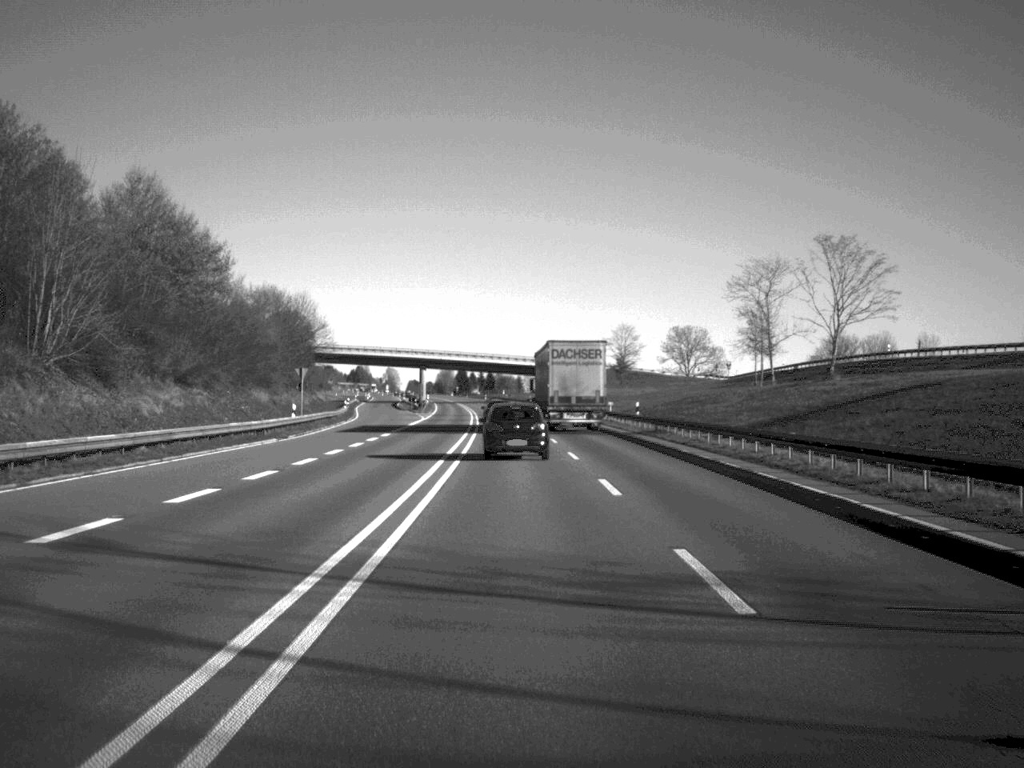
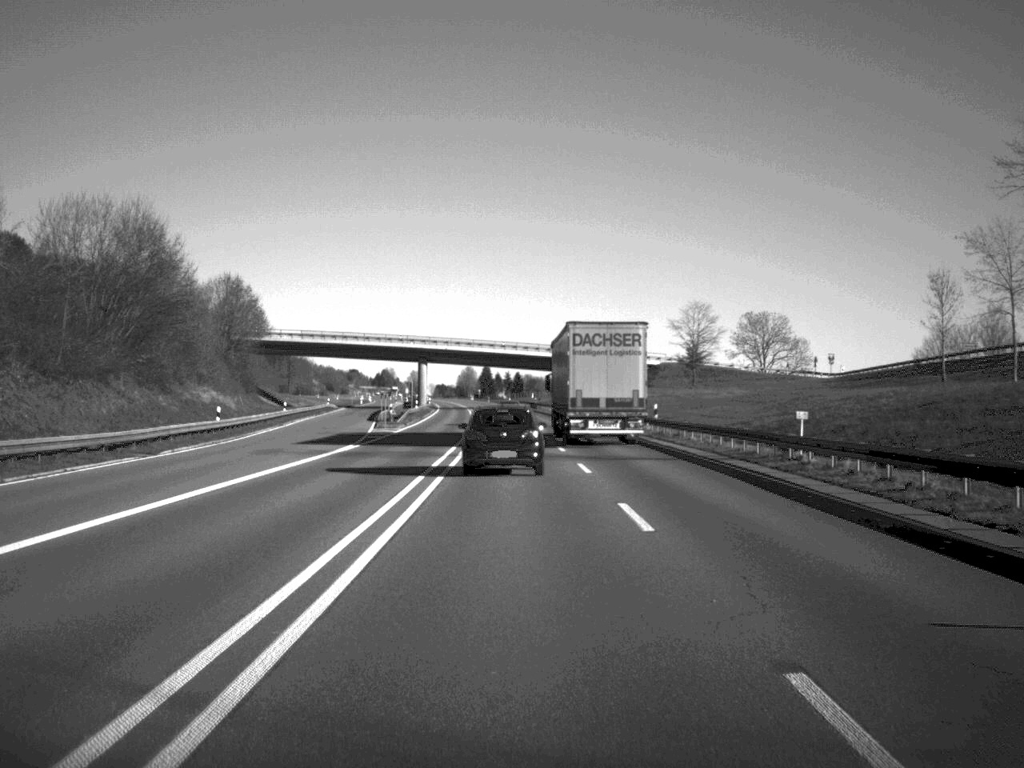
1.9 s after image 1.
(-0.6, +53.6) m; -1°
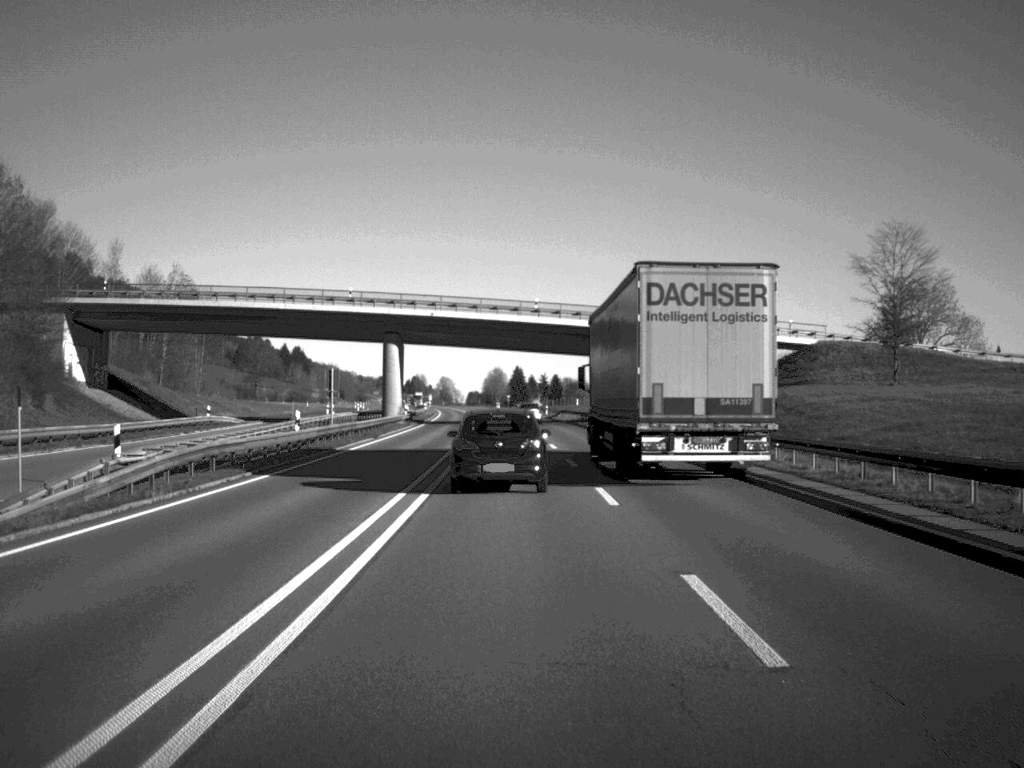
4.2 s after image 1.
(-1.0, +67.6) m; -2°
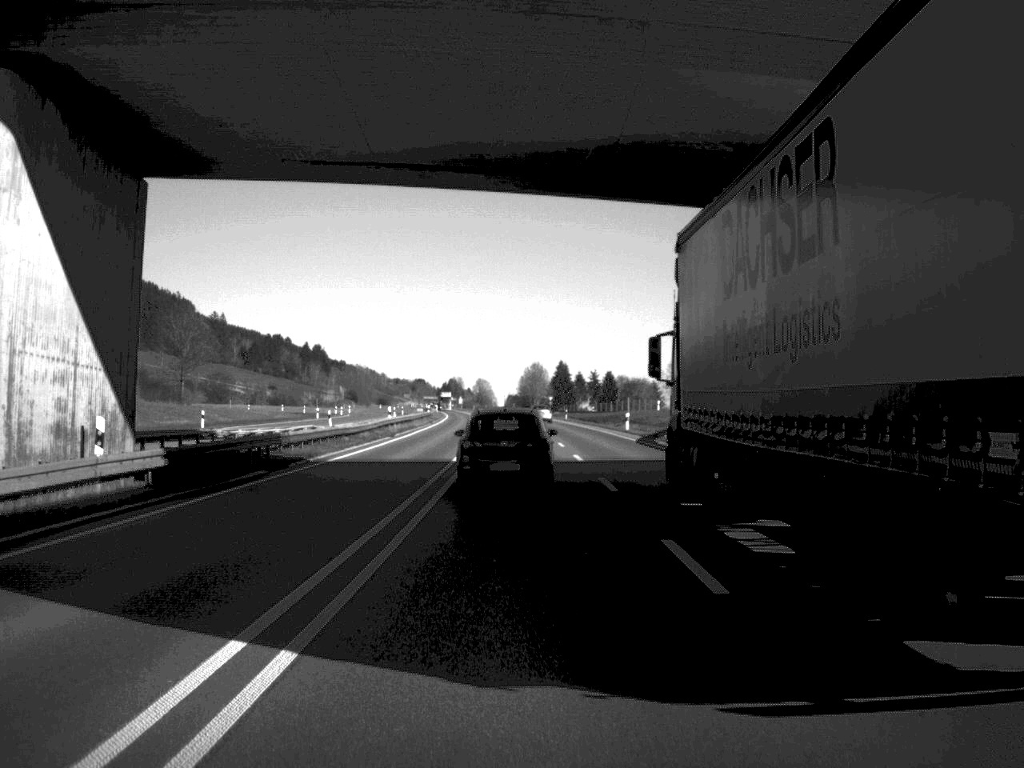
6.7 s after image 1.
(-1.1, +68.8) m; -2°
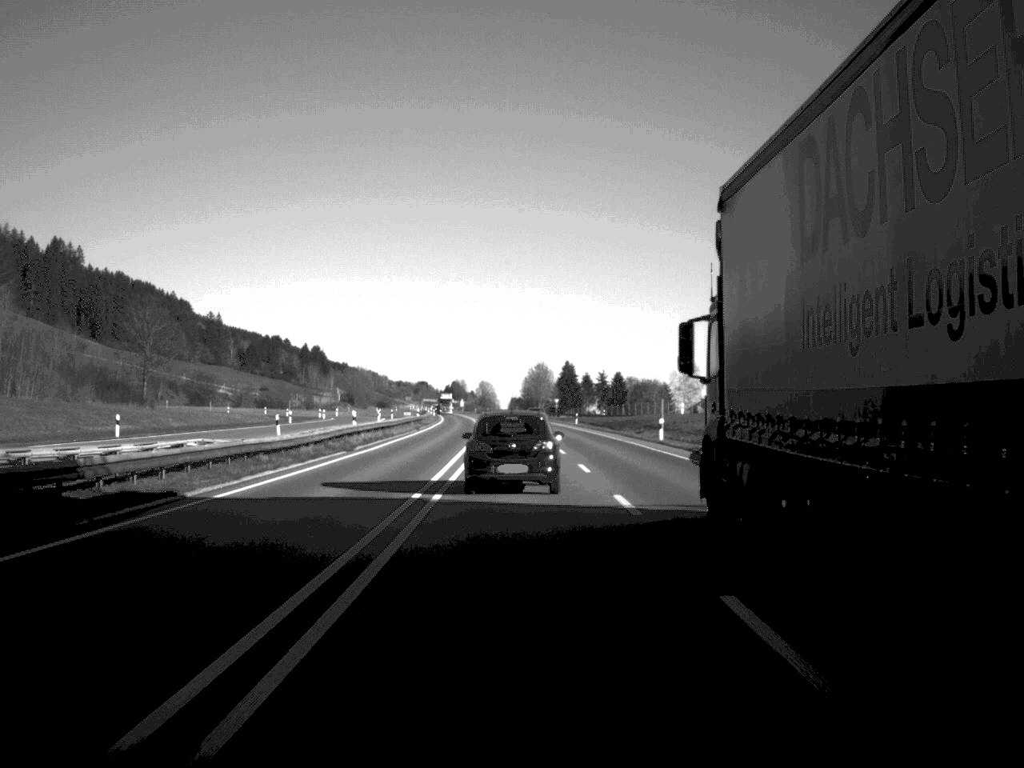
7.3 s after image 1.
(0.0, +16.3) m; 0°
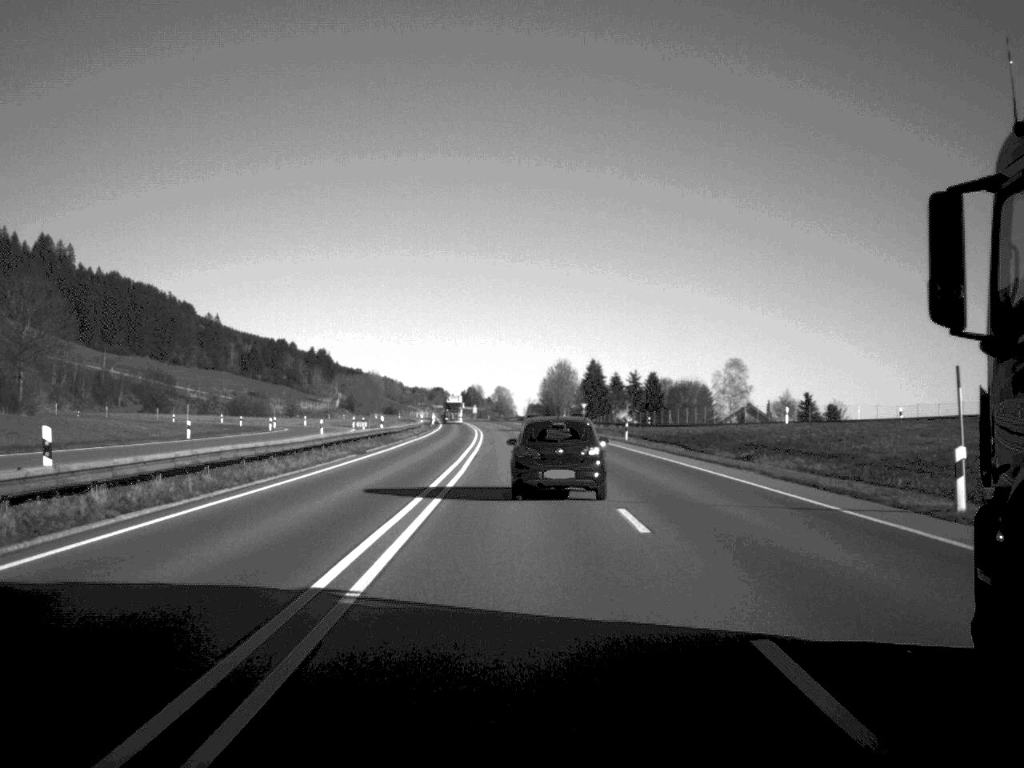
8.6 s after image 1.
(-0.3, +37.7) m; -1°
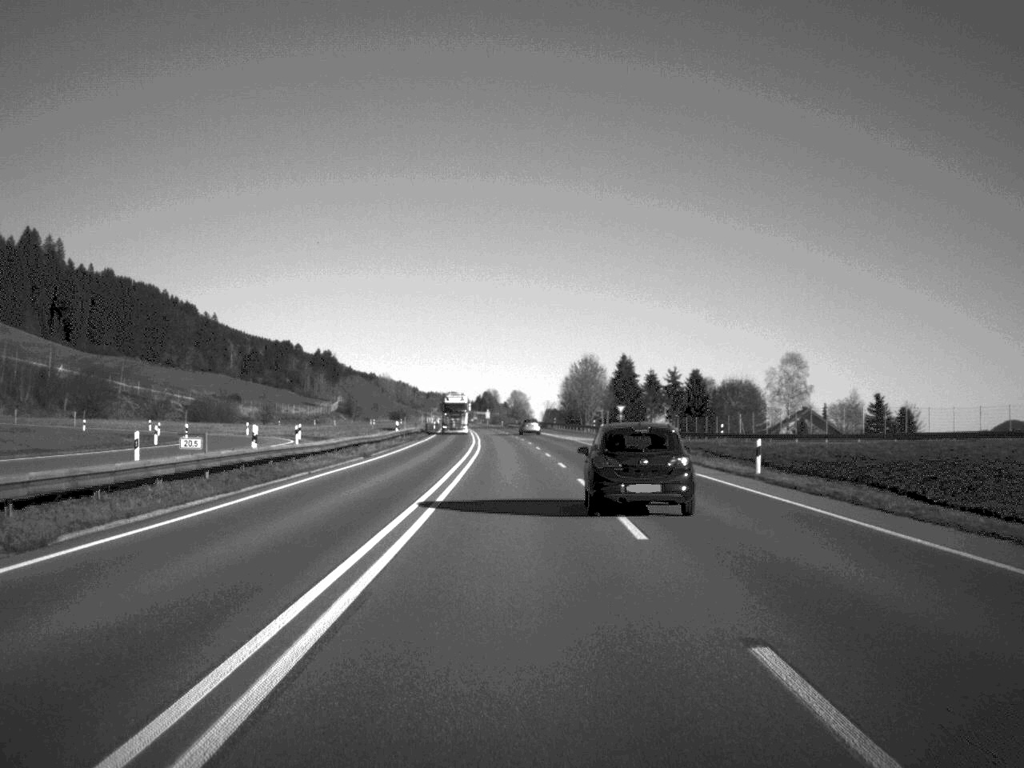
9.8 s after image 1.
(-0.3, +36.0) m; -1°
